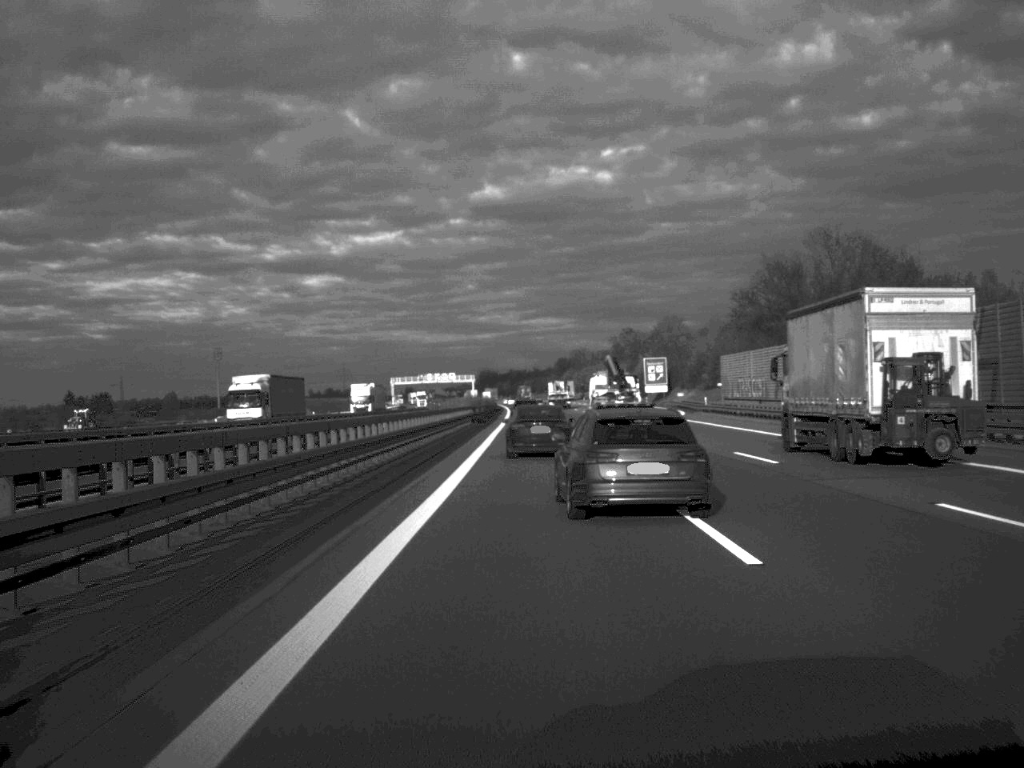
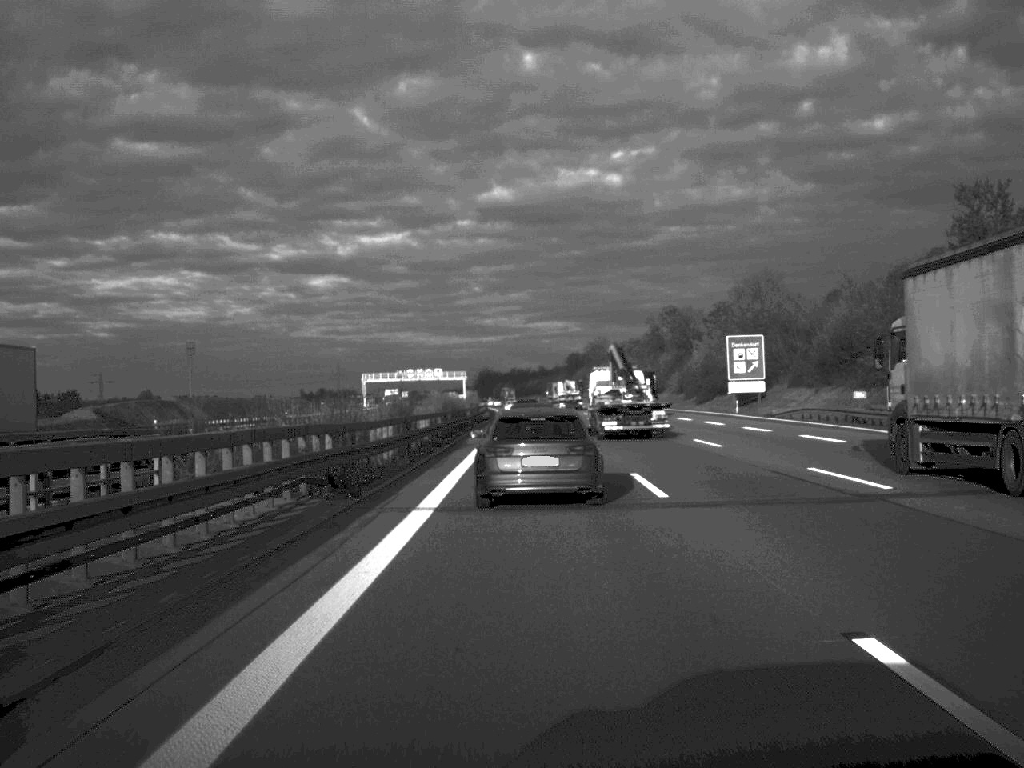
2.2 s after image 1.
(0.0, +63.3) m; 0°
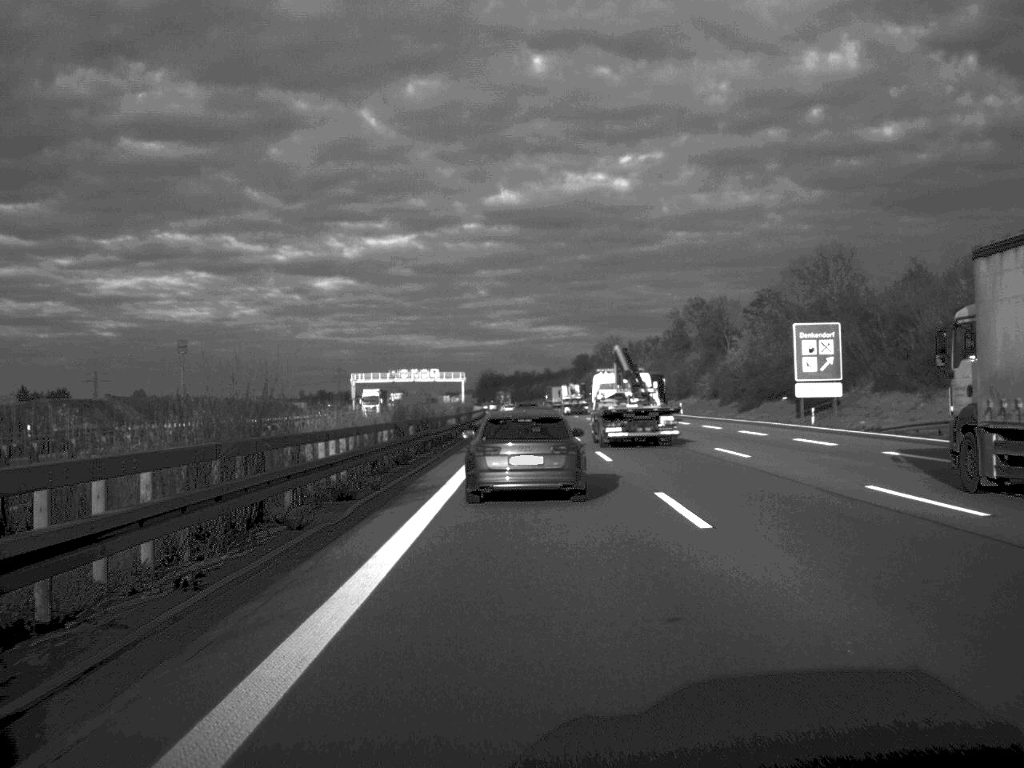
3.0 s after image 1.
(0.0, +23.0) m; 0°
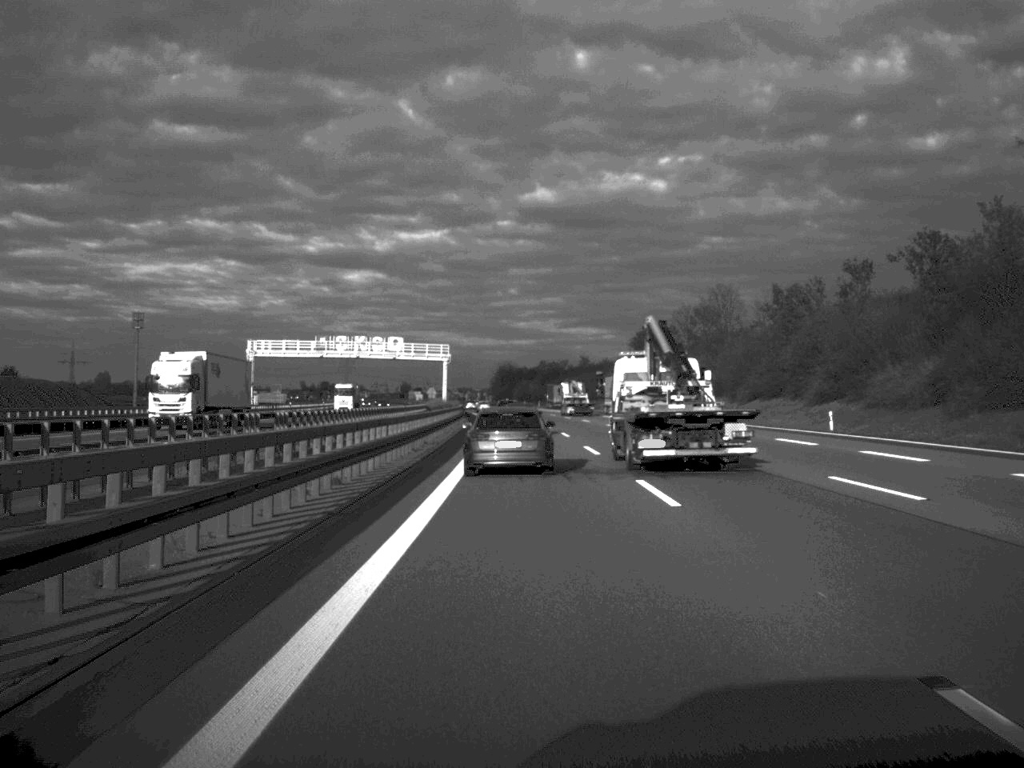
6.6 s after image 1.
(-0.7, +104.9) m; -1°
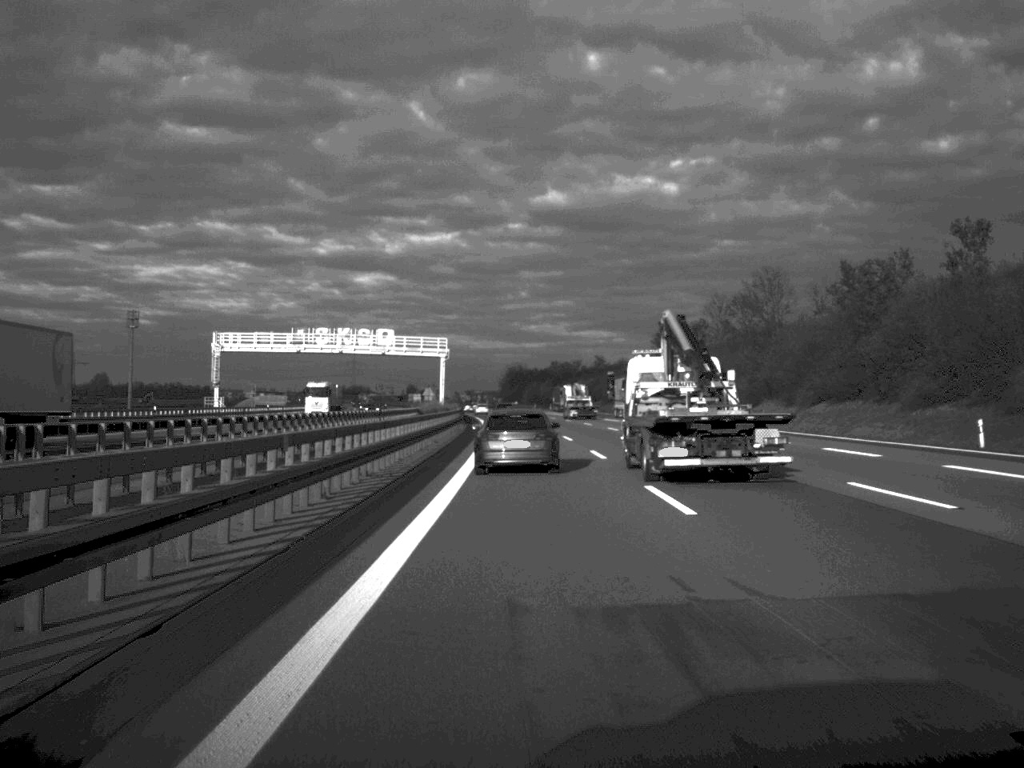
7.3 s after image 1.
(-0.1, +19.2) m; 0°
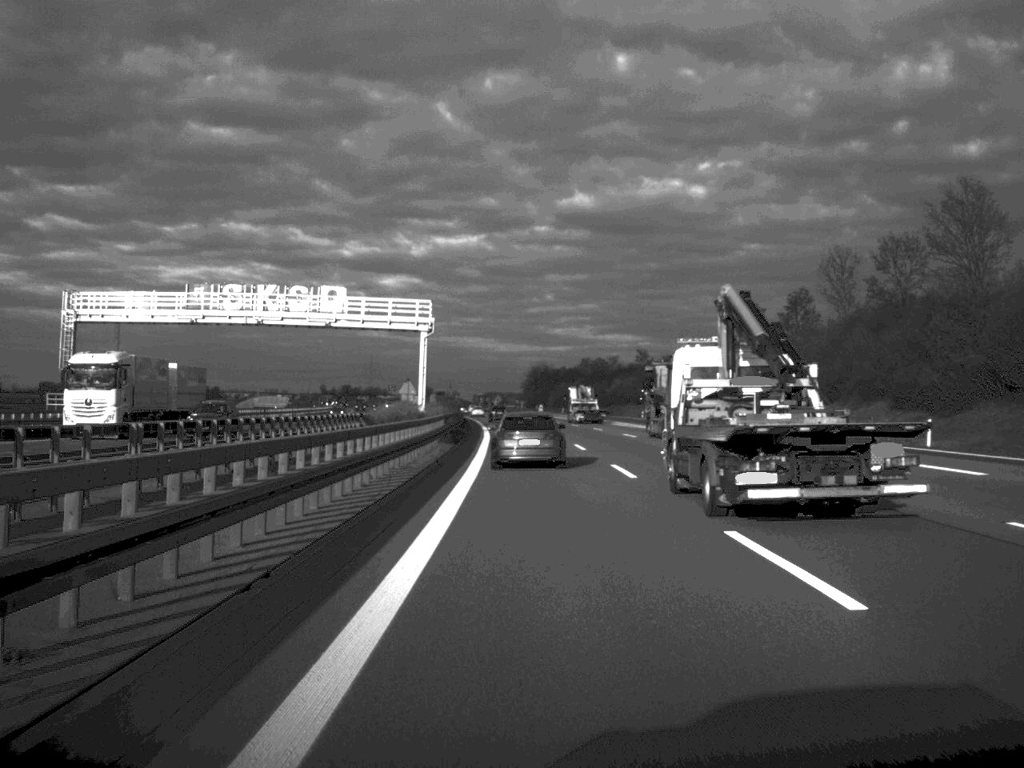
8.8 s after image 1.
(-0.4, +43.8) m; -1°
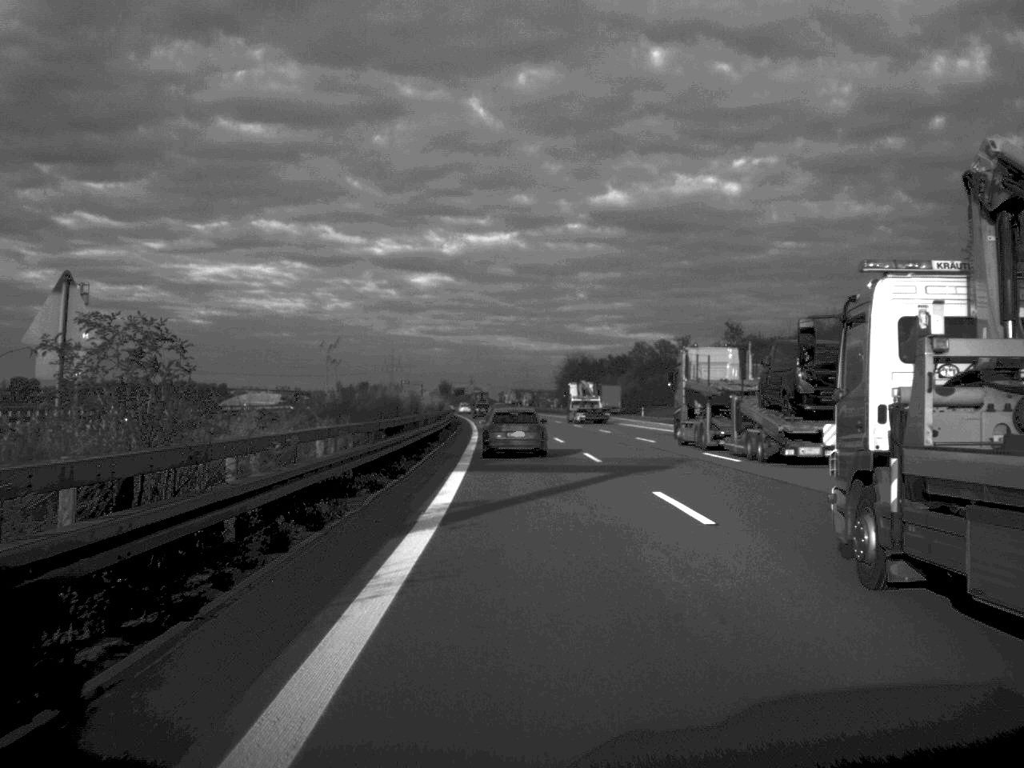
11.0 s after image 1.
(-0.8, +65.2) m; -1°
